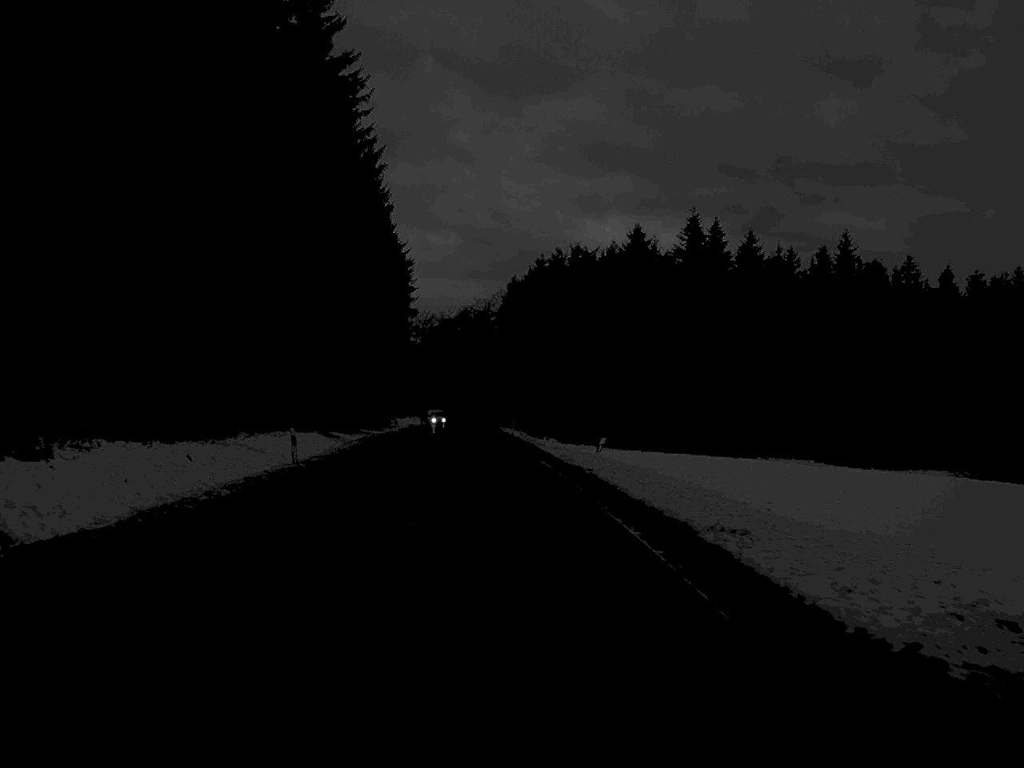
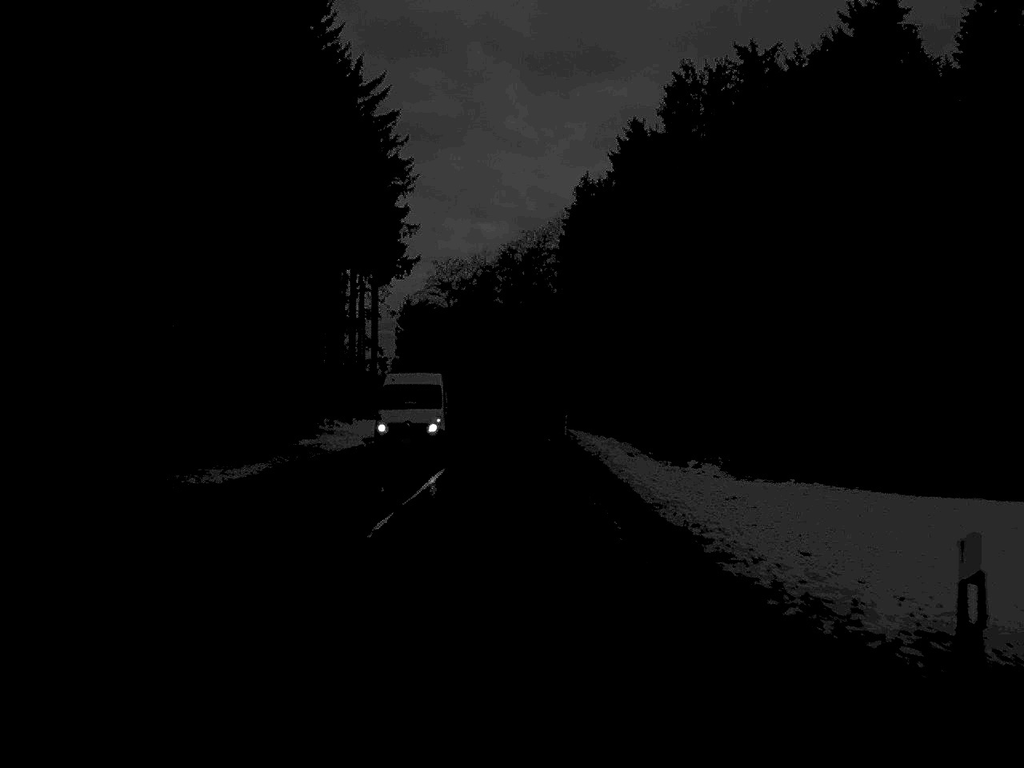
(-2.4, +75.1) m; -2°
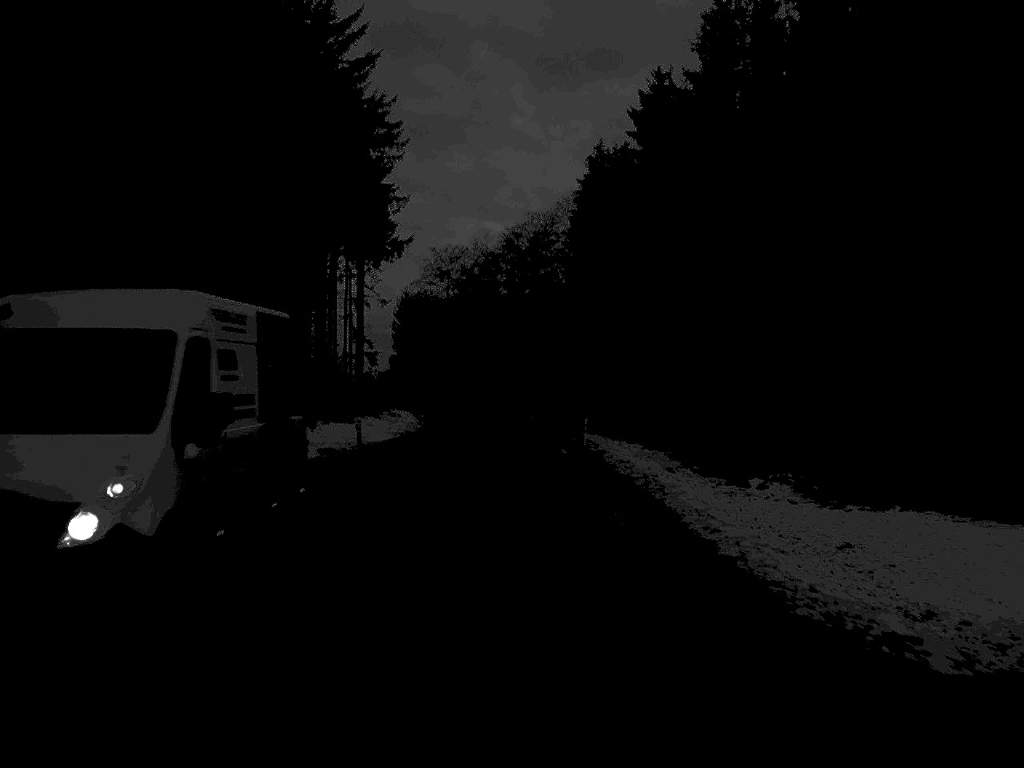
(0.0, +13.5) m; 0°
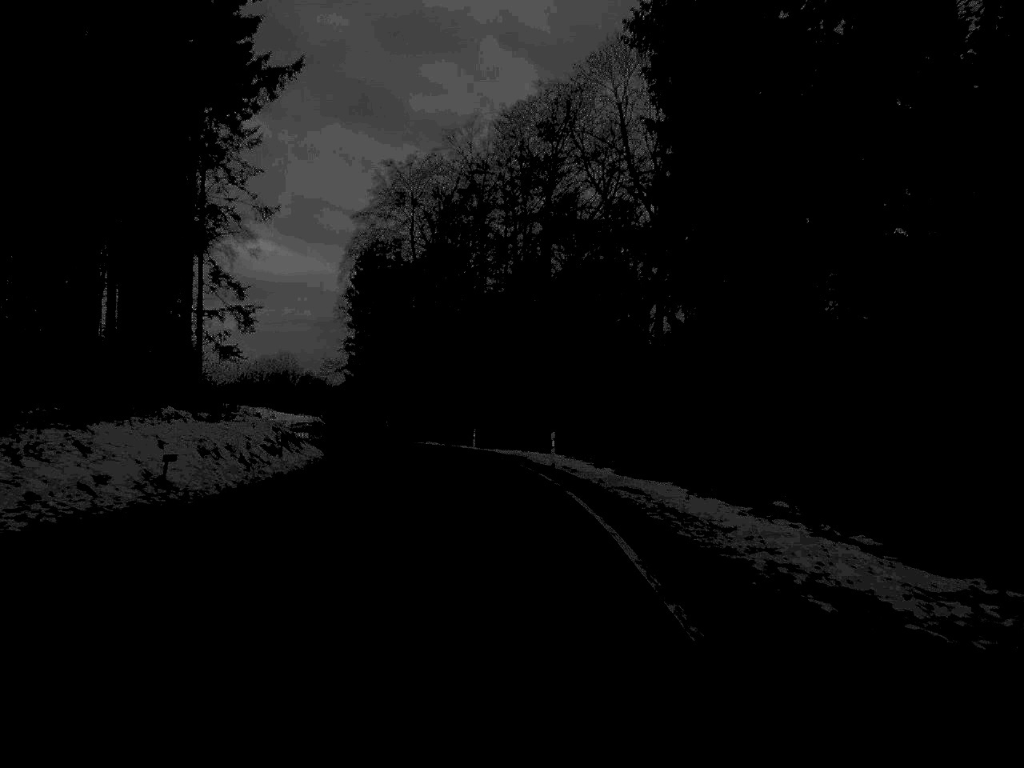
(0.0, +55.3) m; 0°
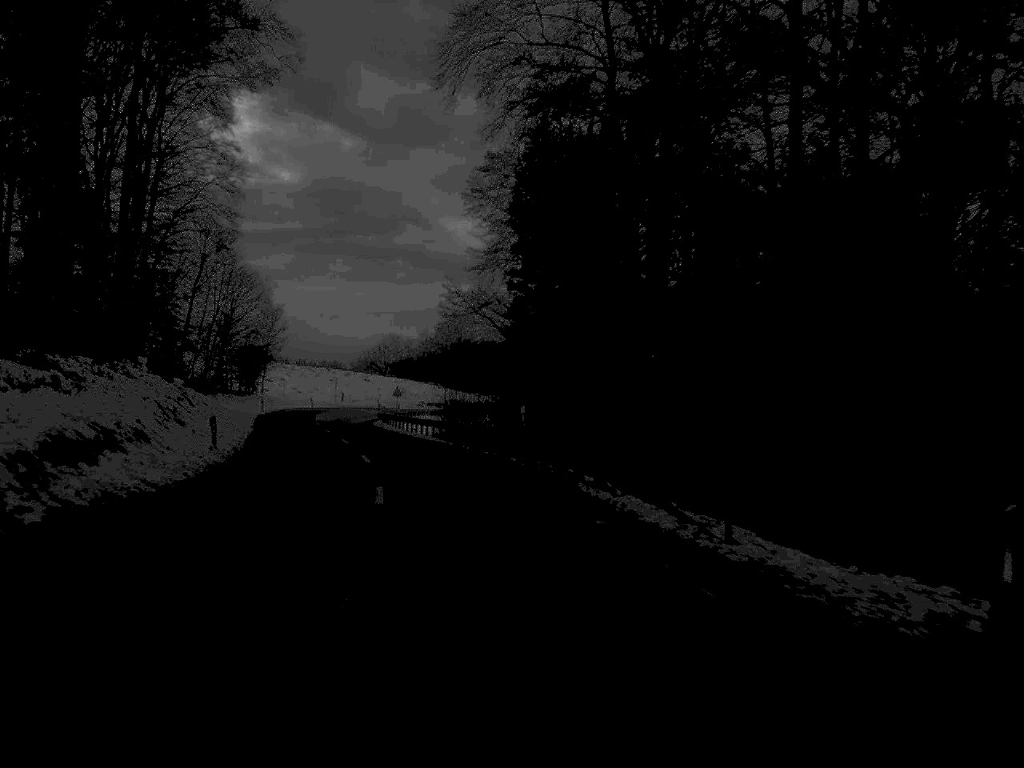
(-3.9, +54.4) m; -10°
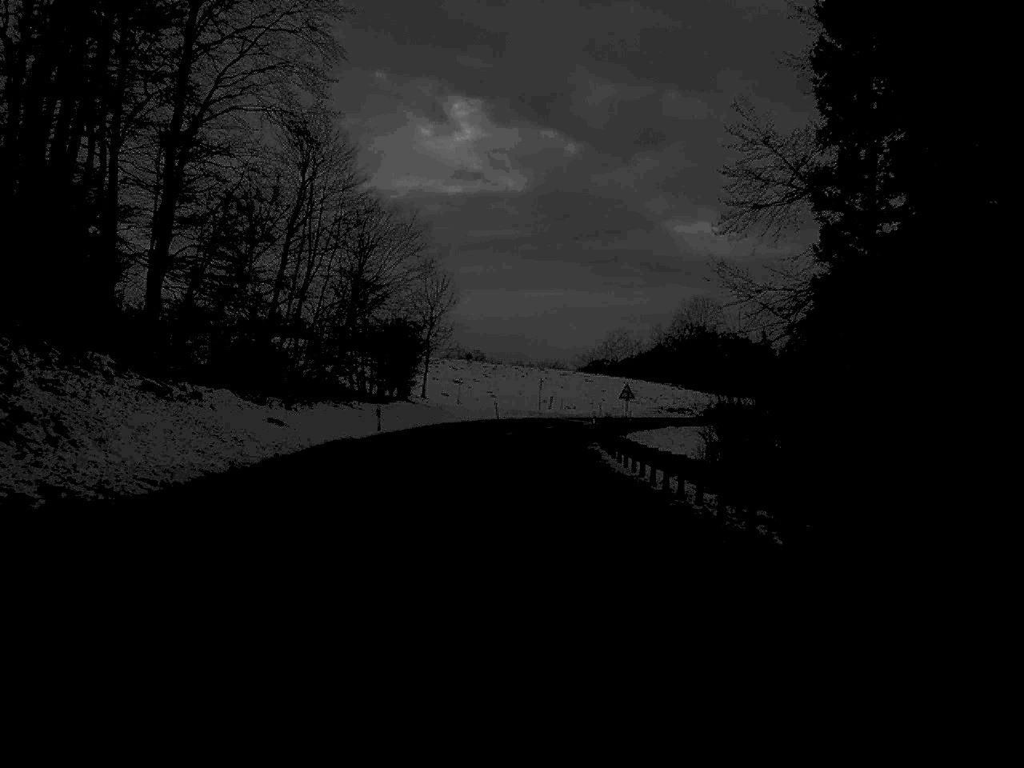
(-3.6, +37.4) m; -10°
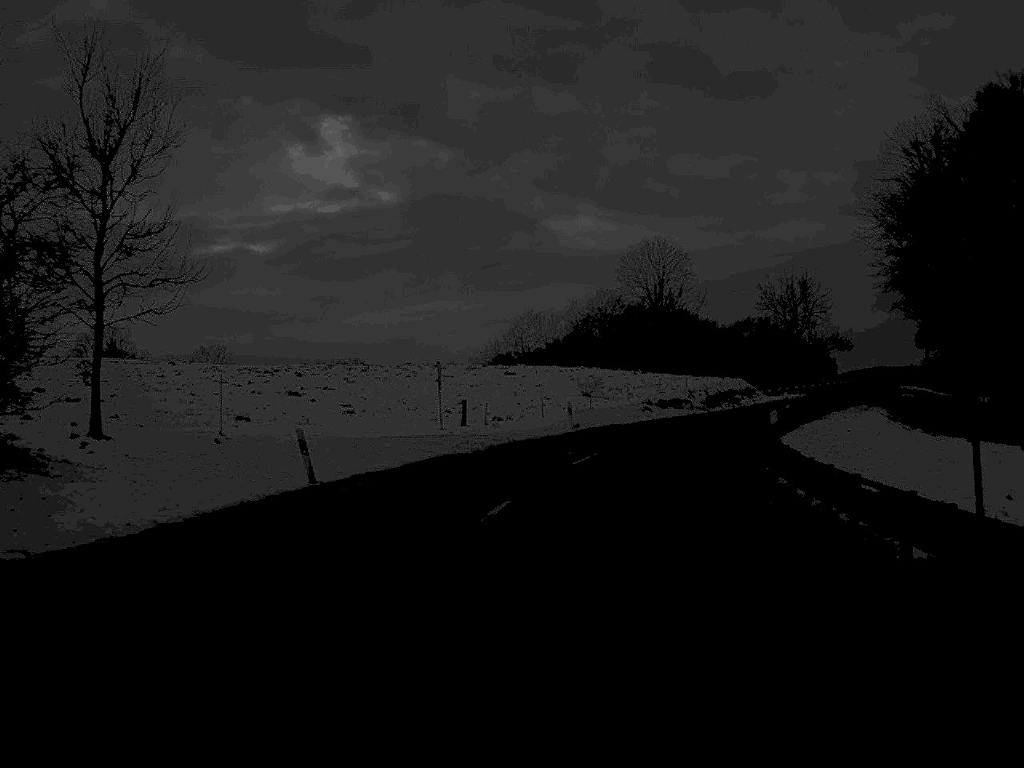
(+0.4, +50.2) m; +5°
